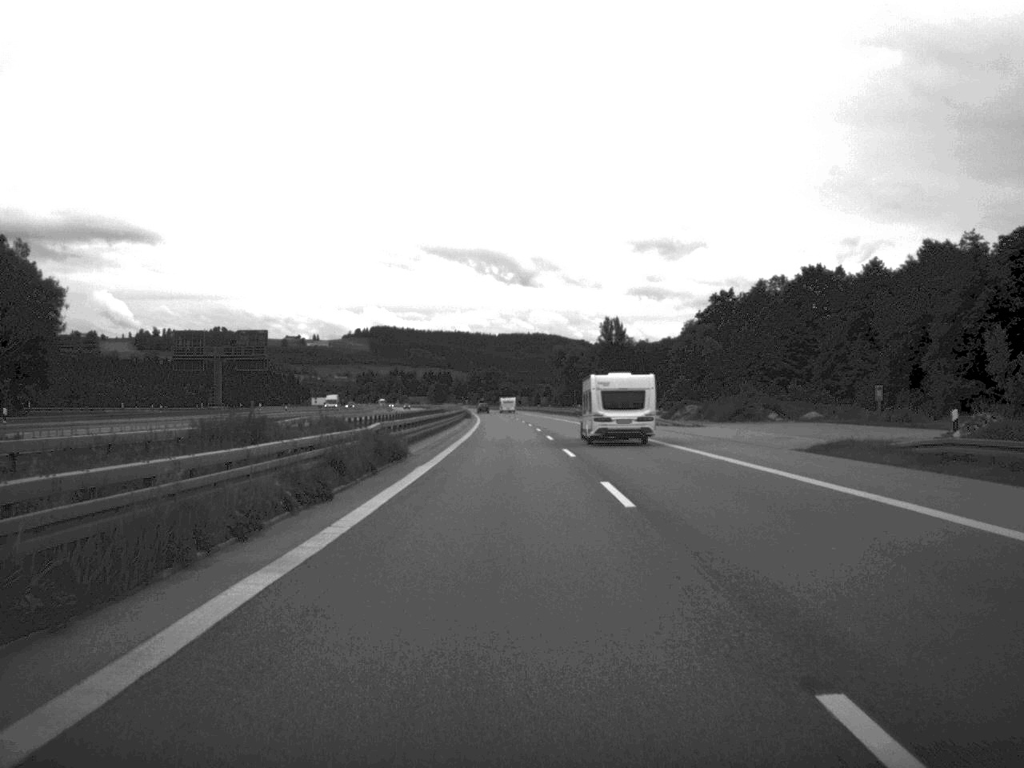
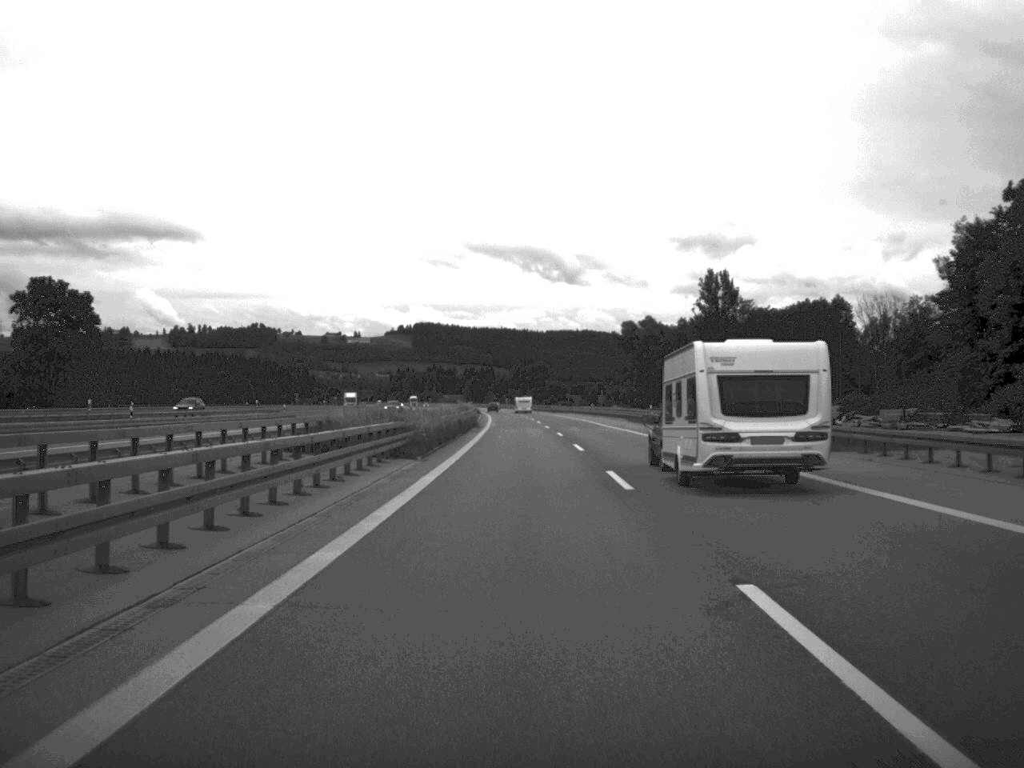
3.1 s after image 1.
(-1.9, +102.5) m; -2°
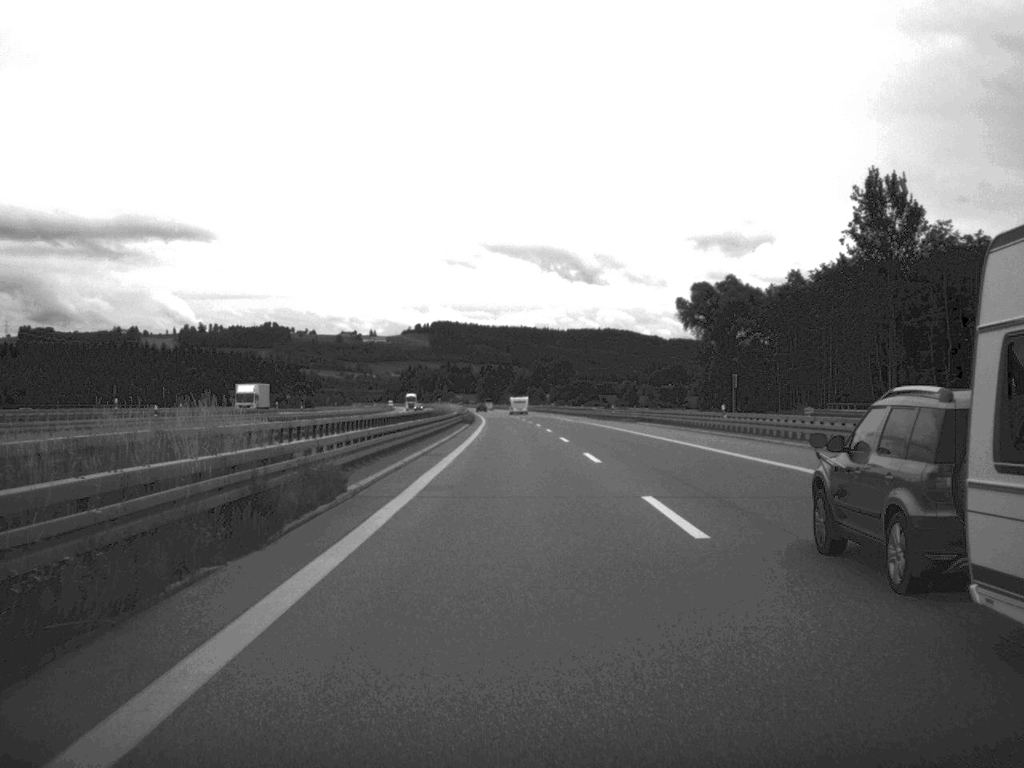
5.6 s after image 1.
(-0.6, +82.0) m; -1°
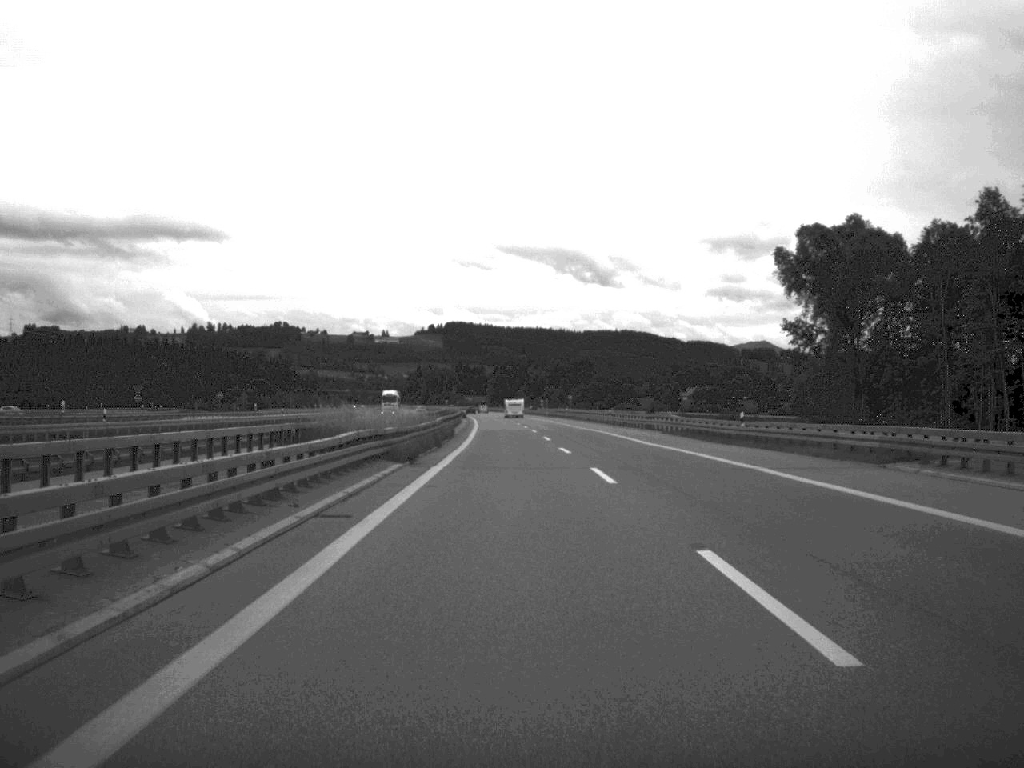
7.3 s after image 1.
(-0.4, +59.4) m; -1°
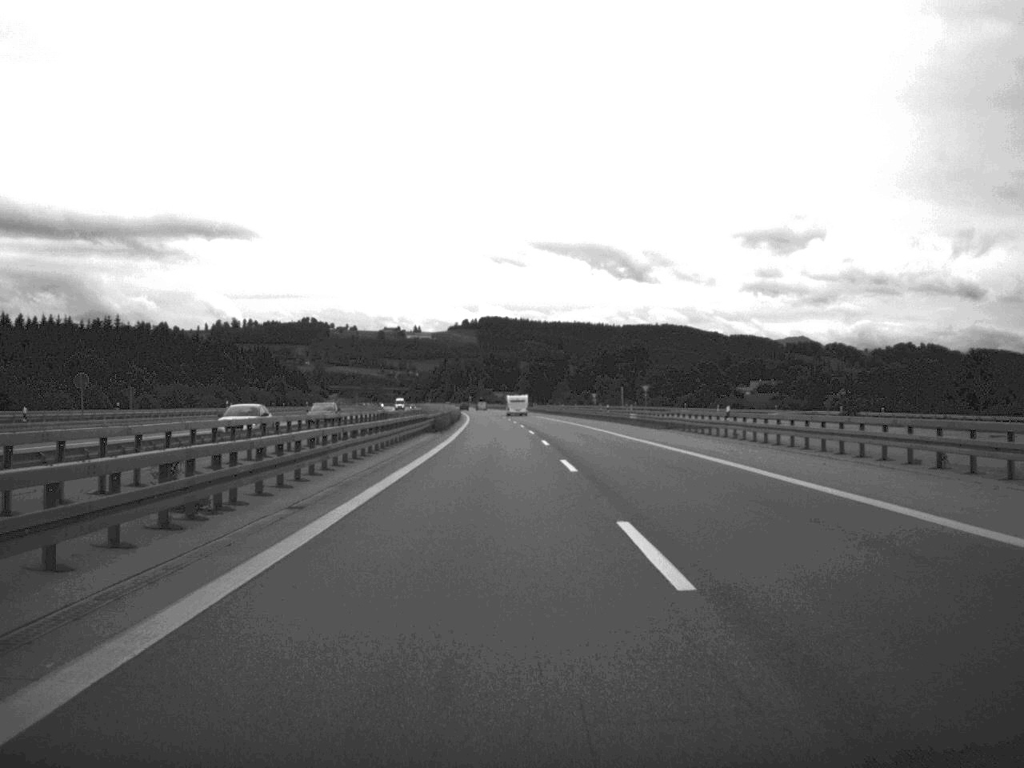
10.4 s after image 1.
(-1.6, +103.9) m; -2°
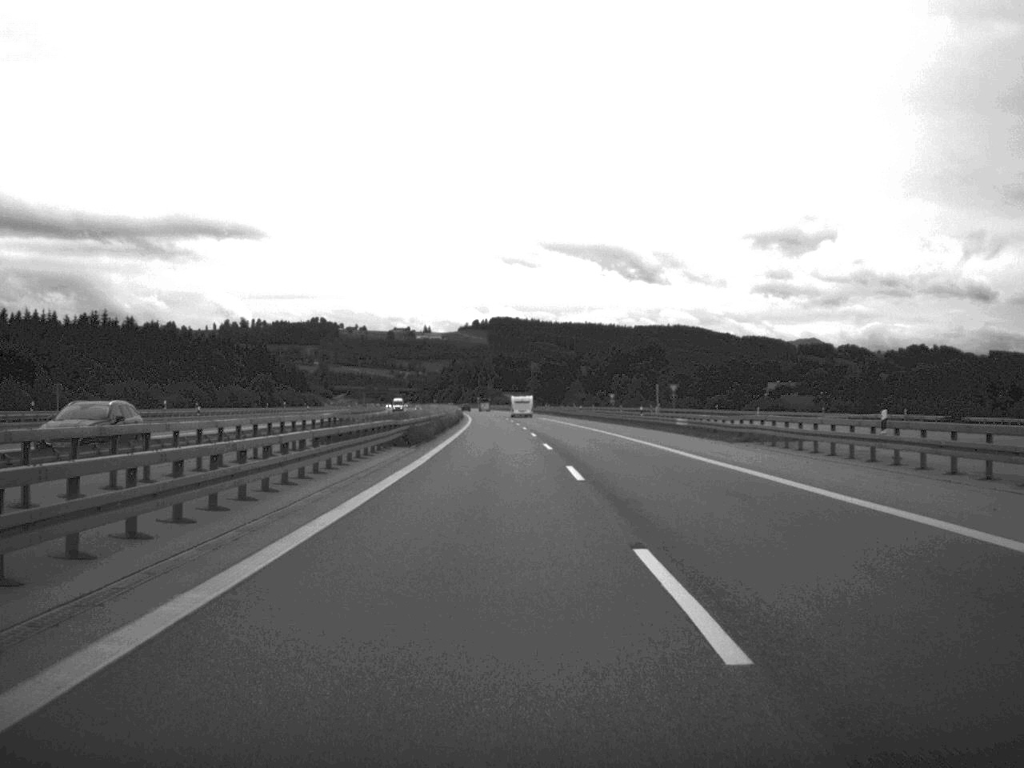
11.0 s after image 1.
(-0.1, +20.8) m; 0°
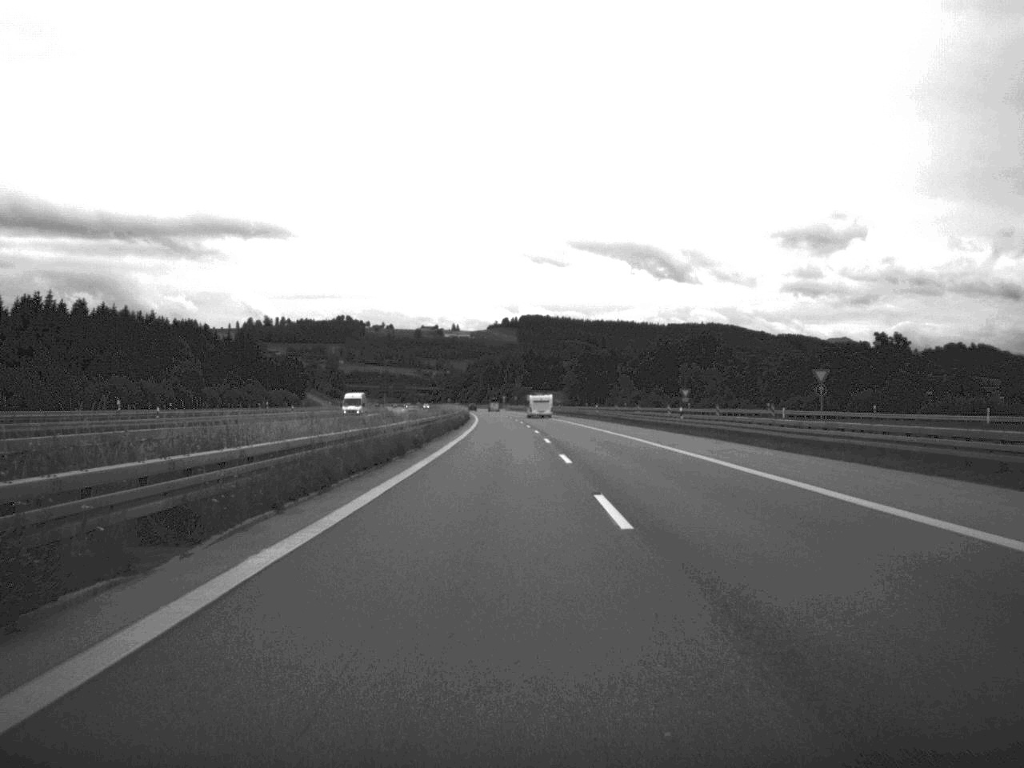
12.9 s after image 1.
(-0.9, +63.2) m; -1°
